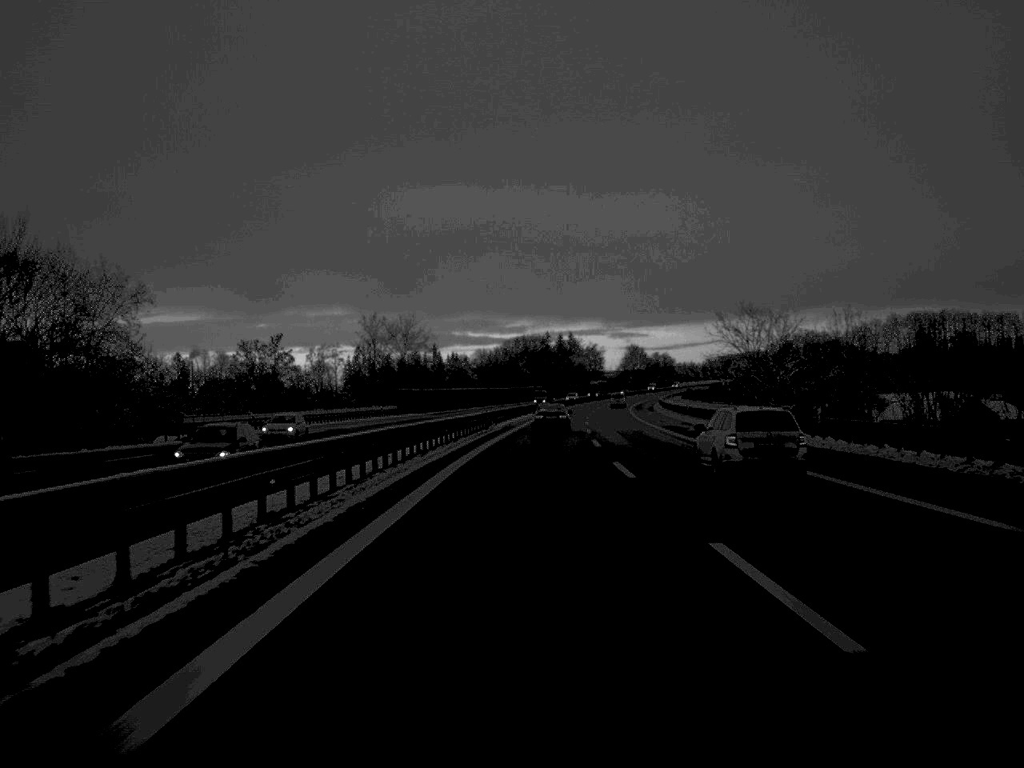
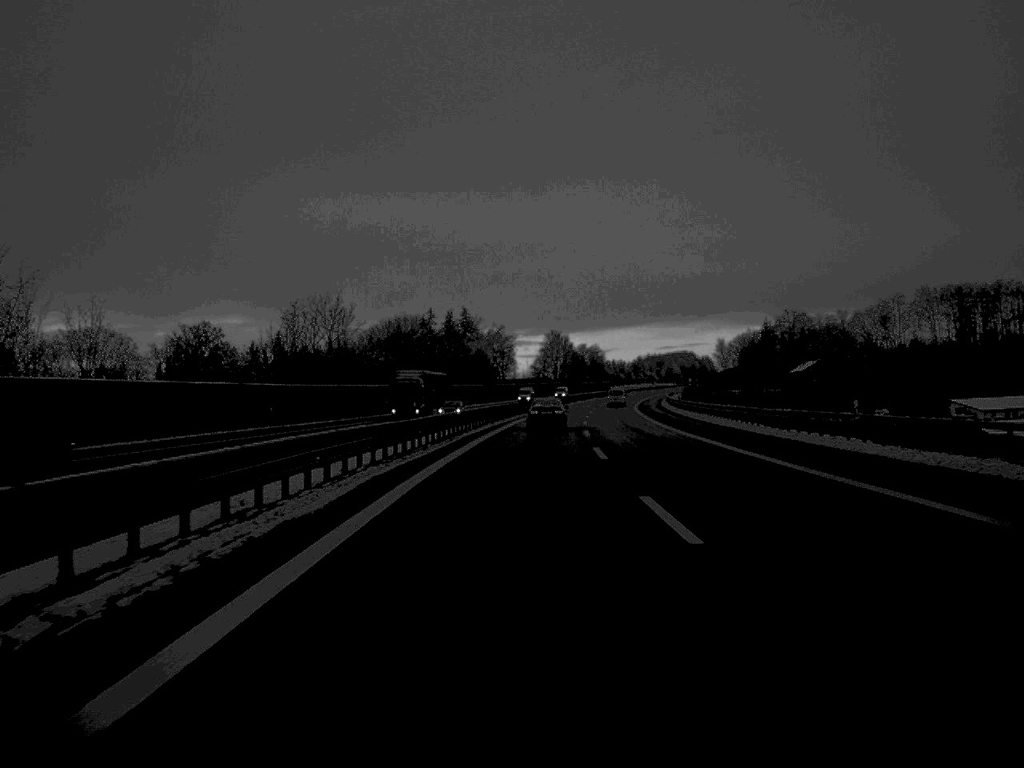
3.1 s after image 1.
(+5.7, +137.6) m; +5°
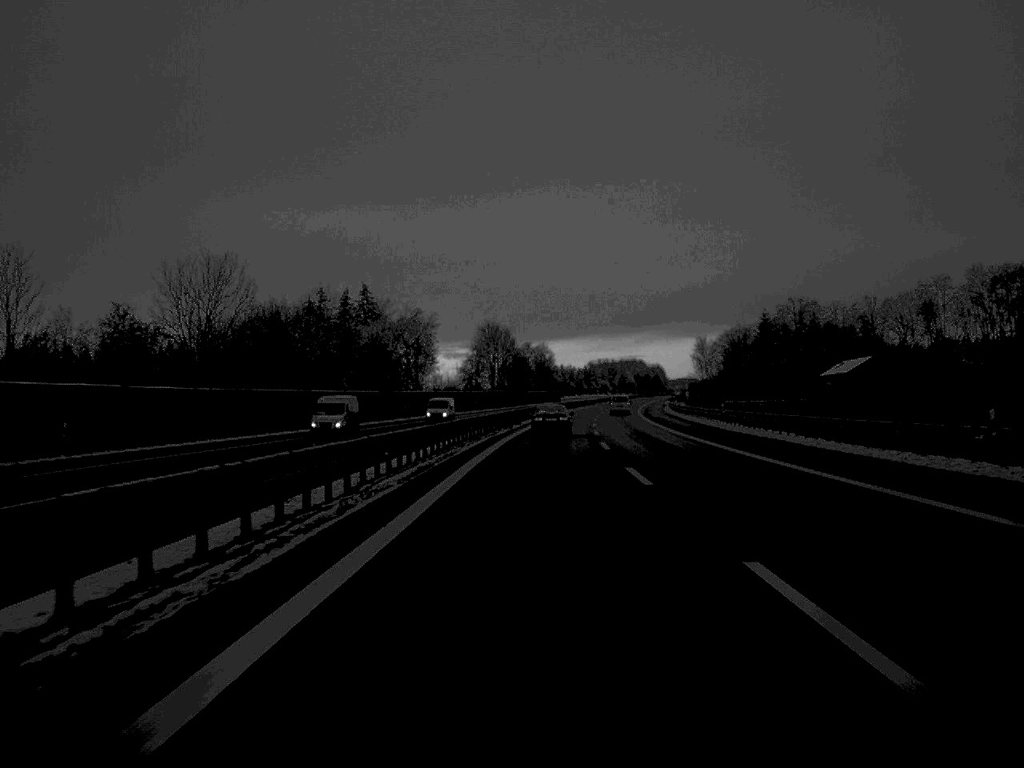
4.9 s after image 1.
(+1.7, +78.9) m; +3°
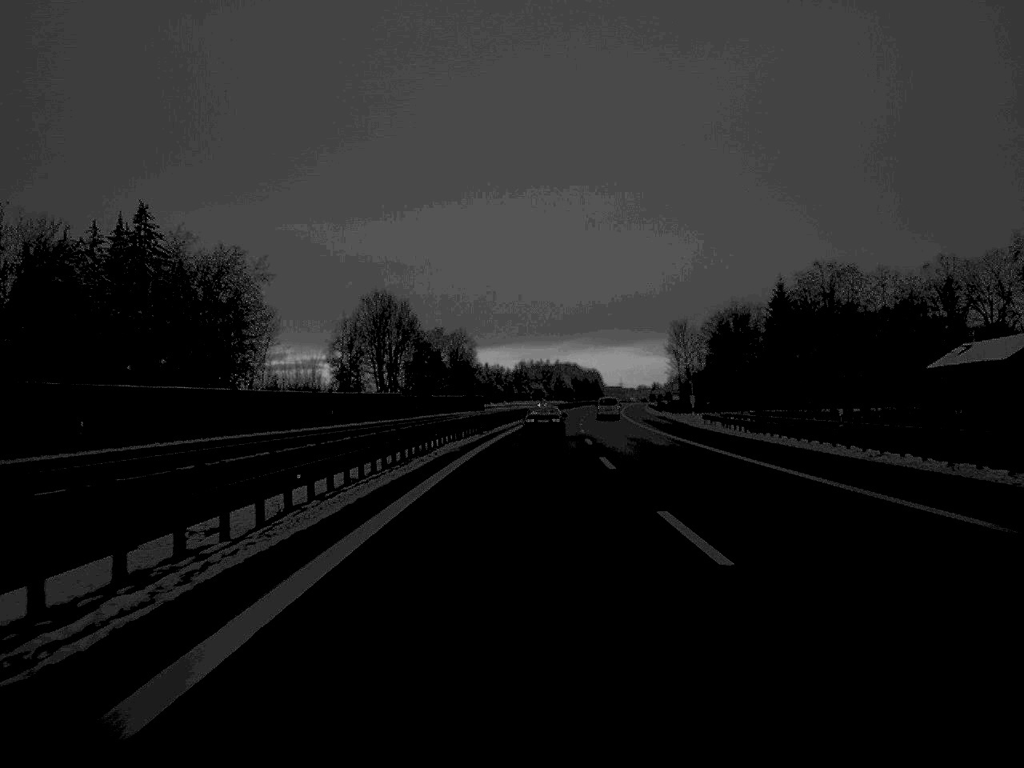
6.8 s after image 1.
(+2.6, +83.6) m; +3°
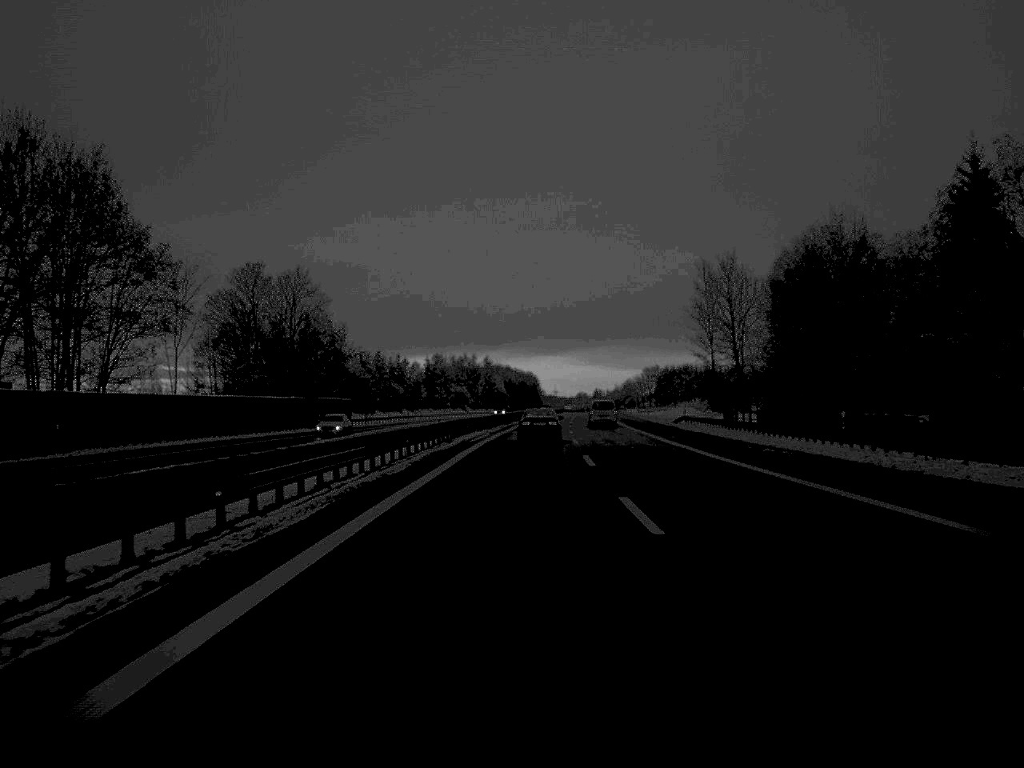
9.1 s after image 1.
(+3.0, +104.2) m; +3°
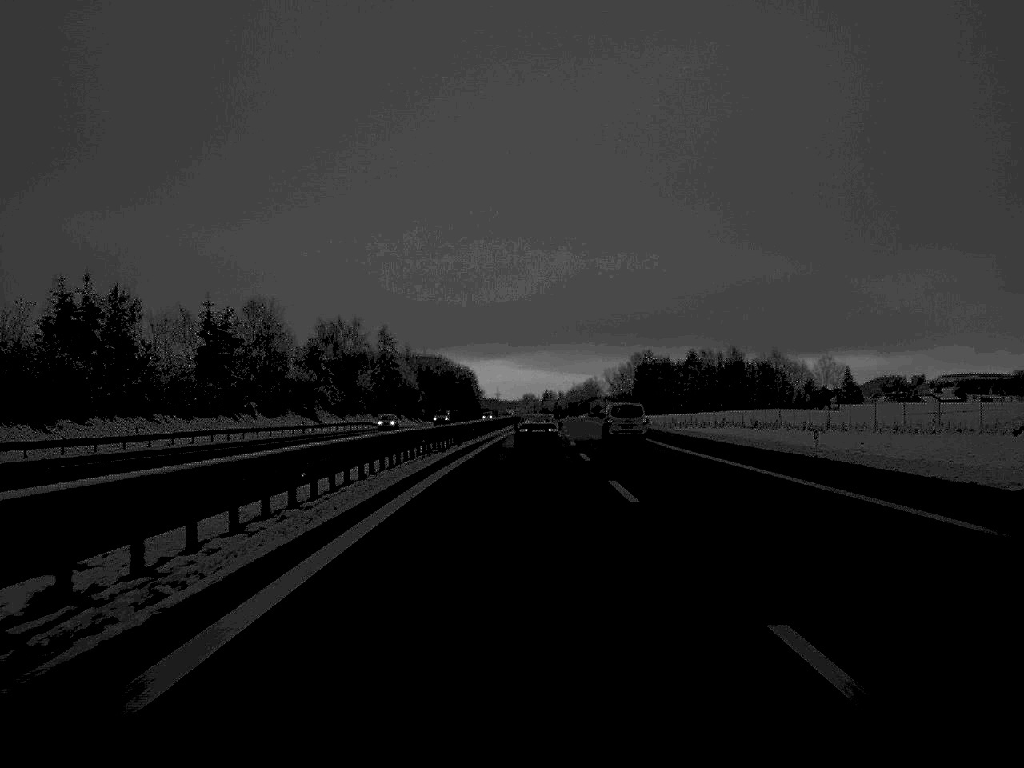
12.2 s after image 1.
(+3.3, +138.1) m; +3°
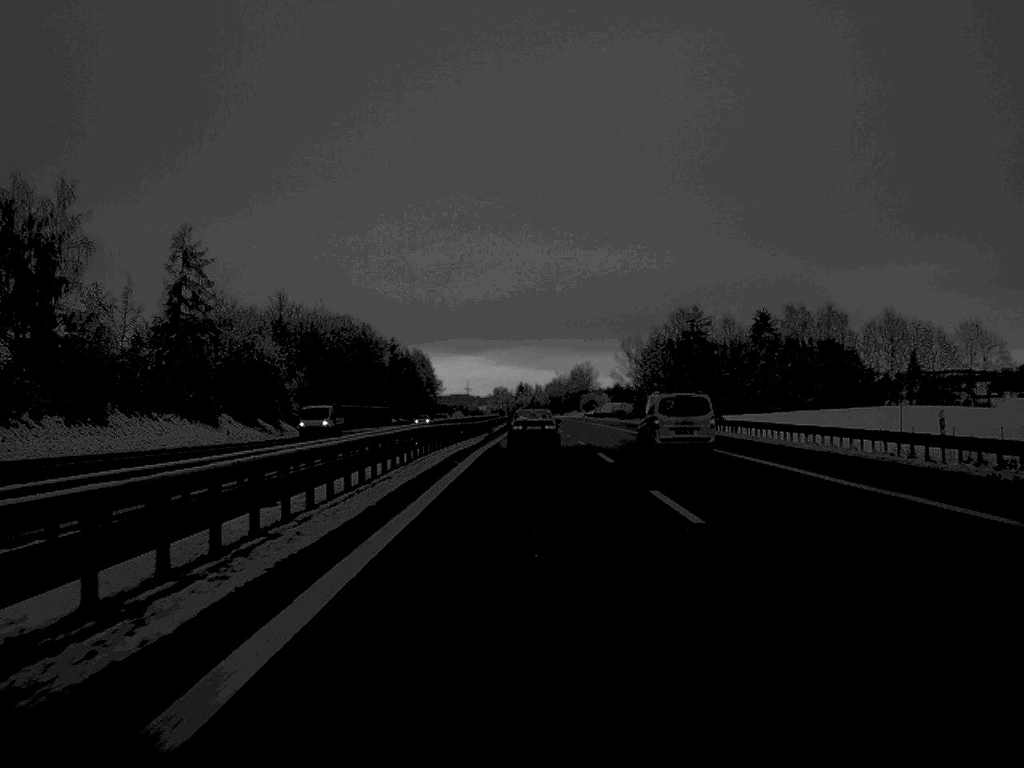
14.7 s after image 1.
(+1.1, +112.0) m; +1°
